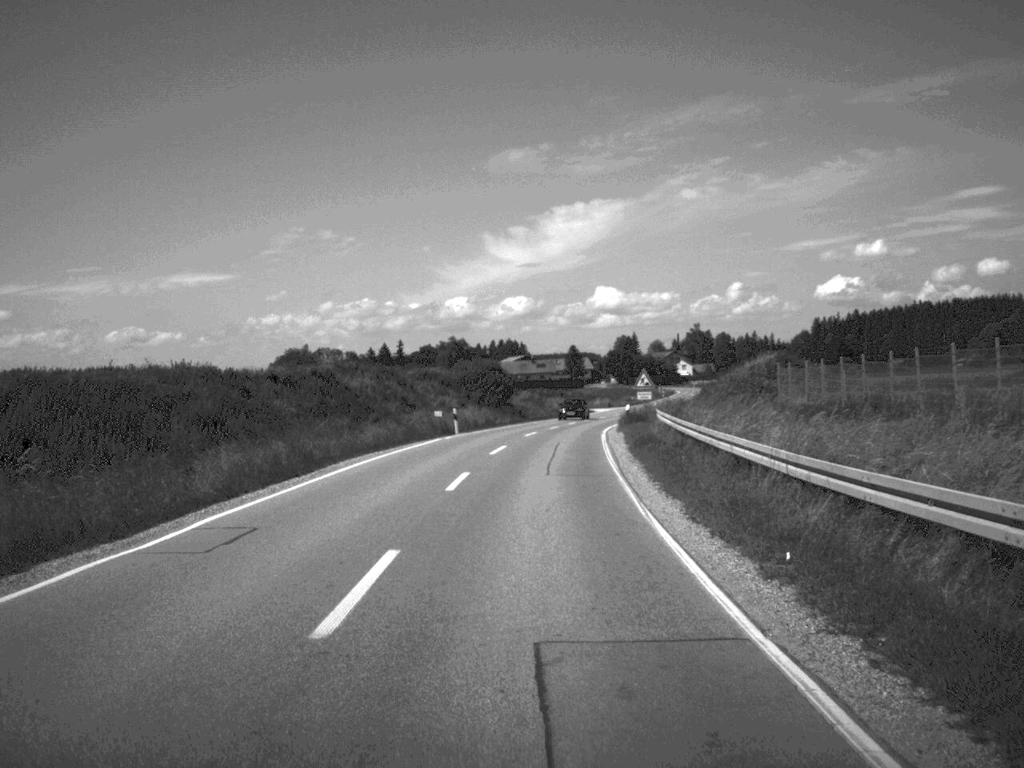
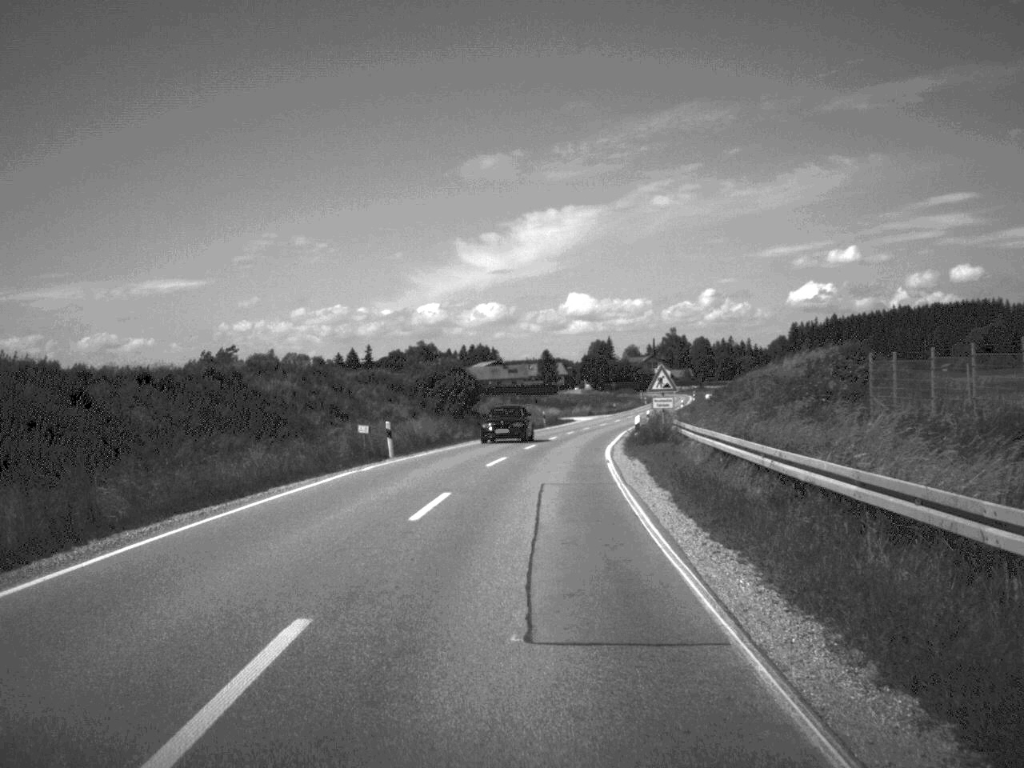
(+0.2, +15.7) m; +1°
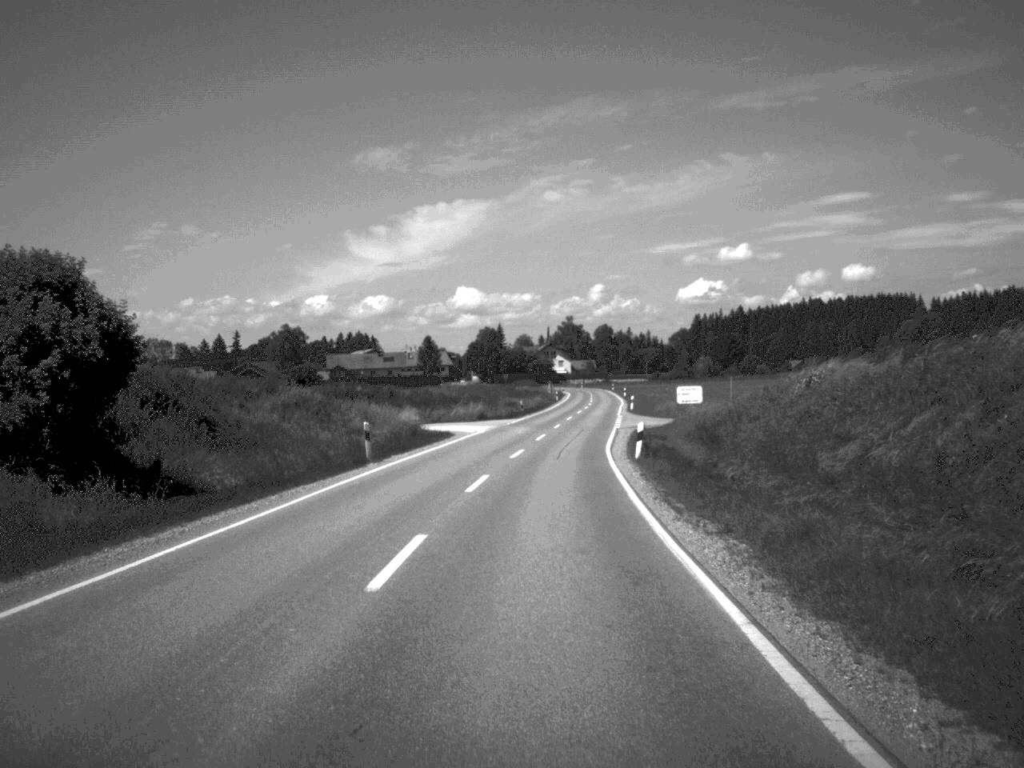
(+2.2, +52.1) m; +5°
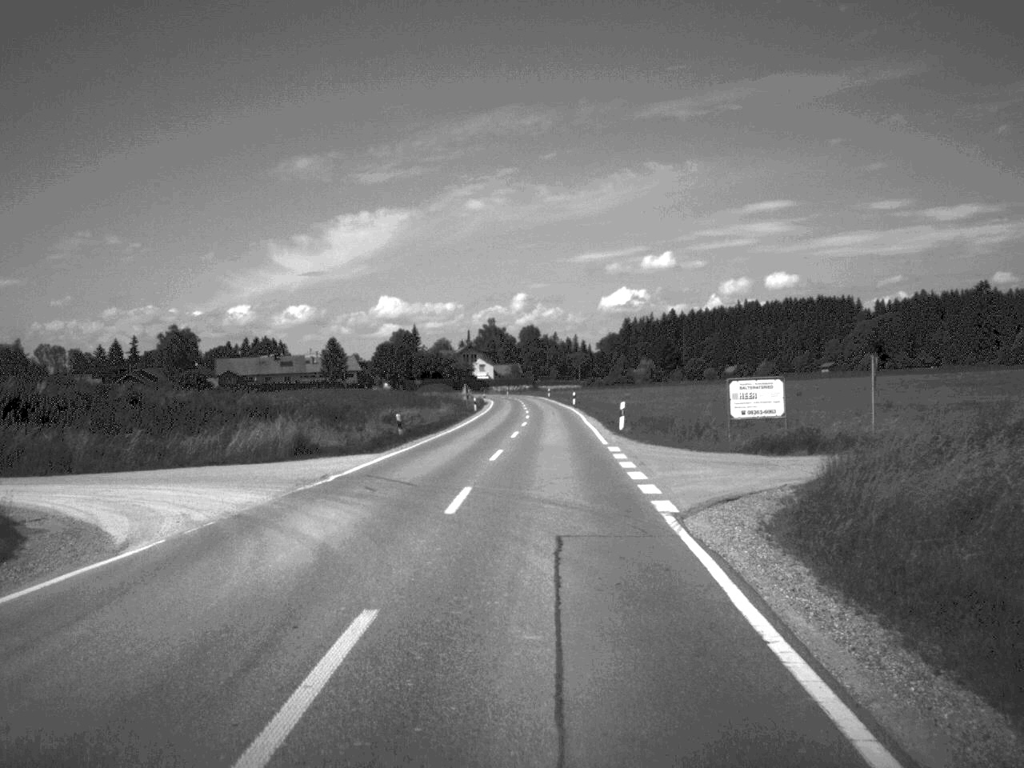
(+1.2, +40.9) m; +3°
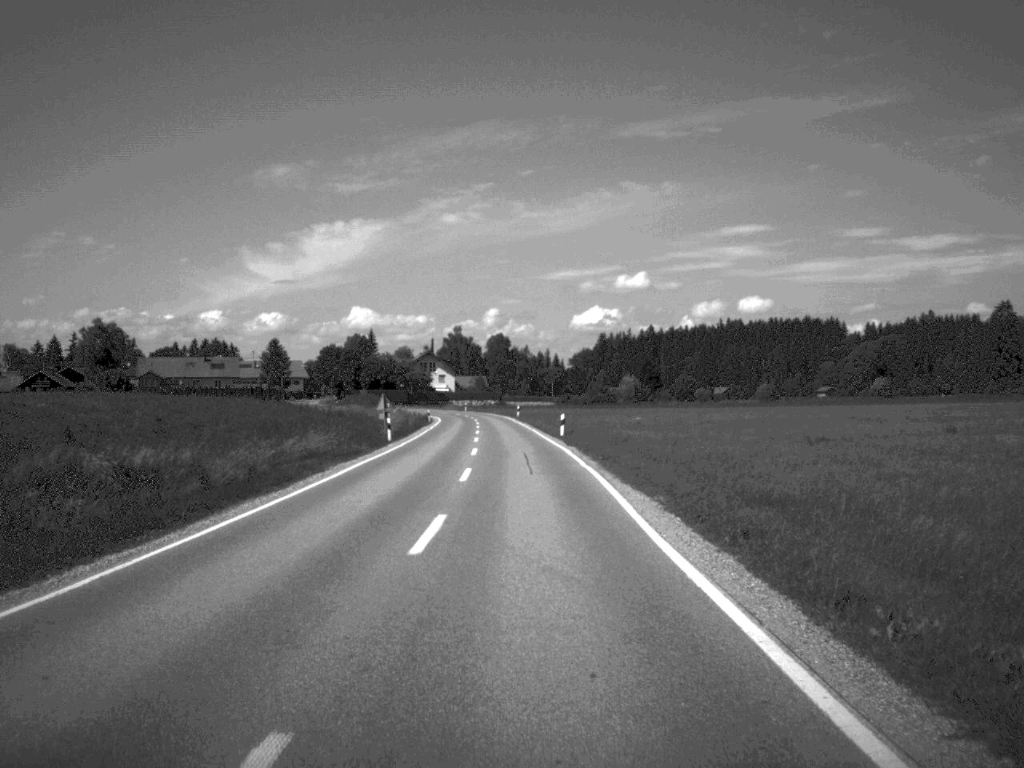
(+0.6, +37.7) m; +1°
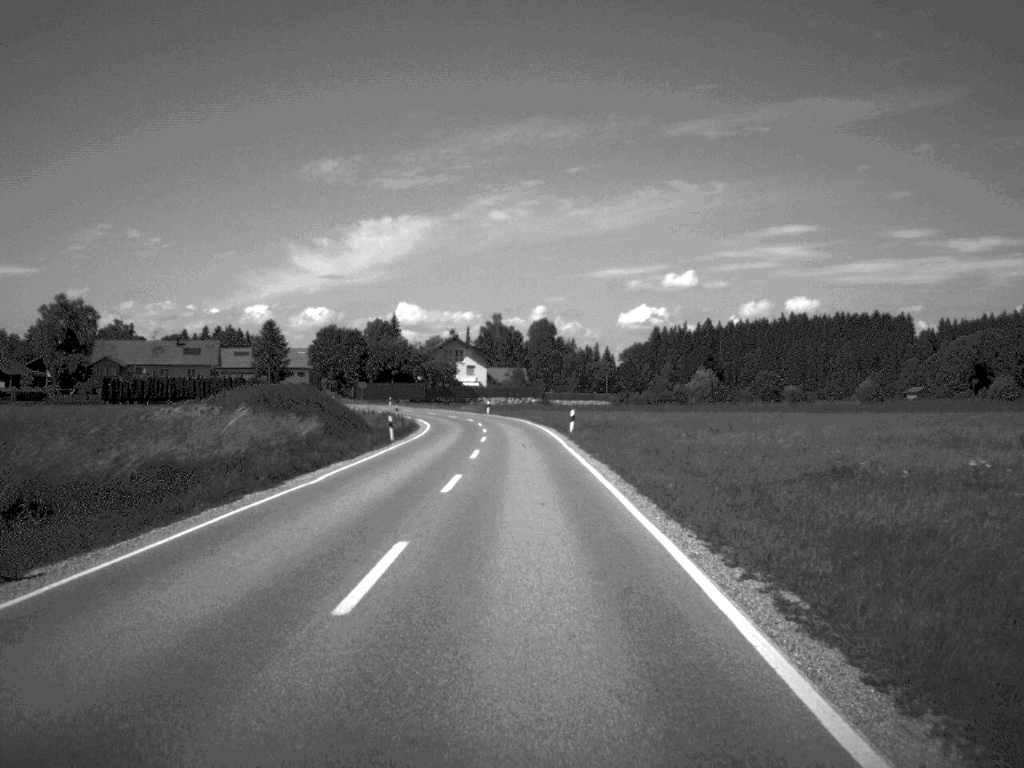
(-0.7, +50.7) m; -2°
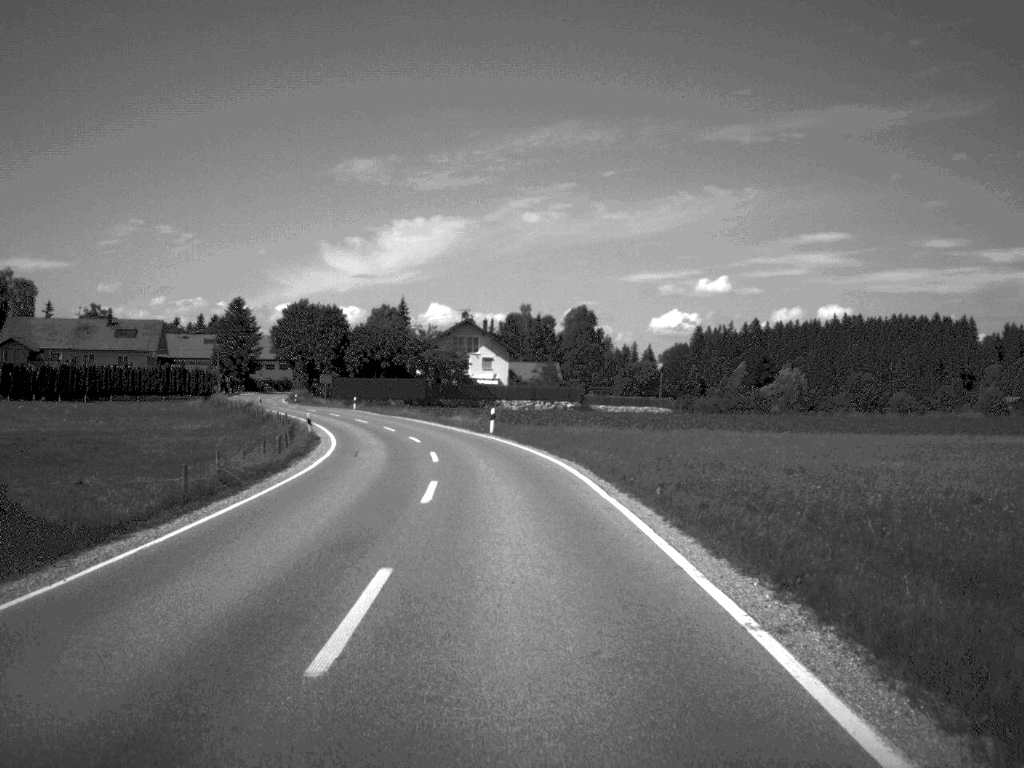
(-0.5, +48.8) m; -2°
